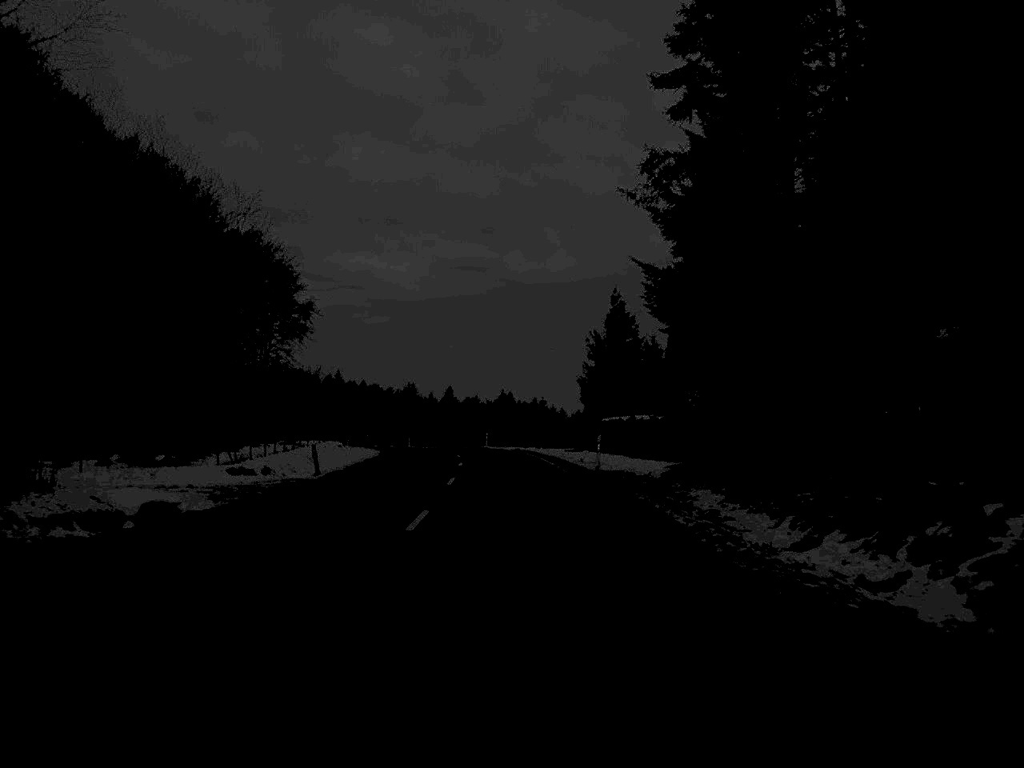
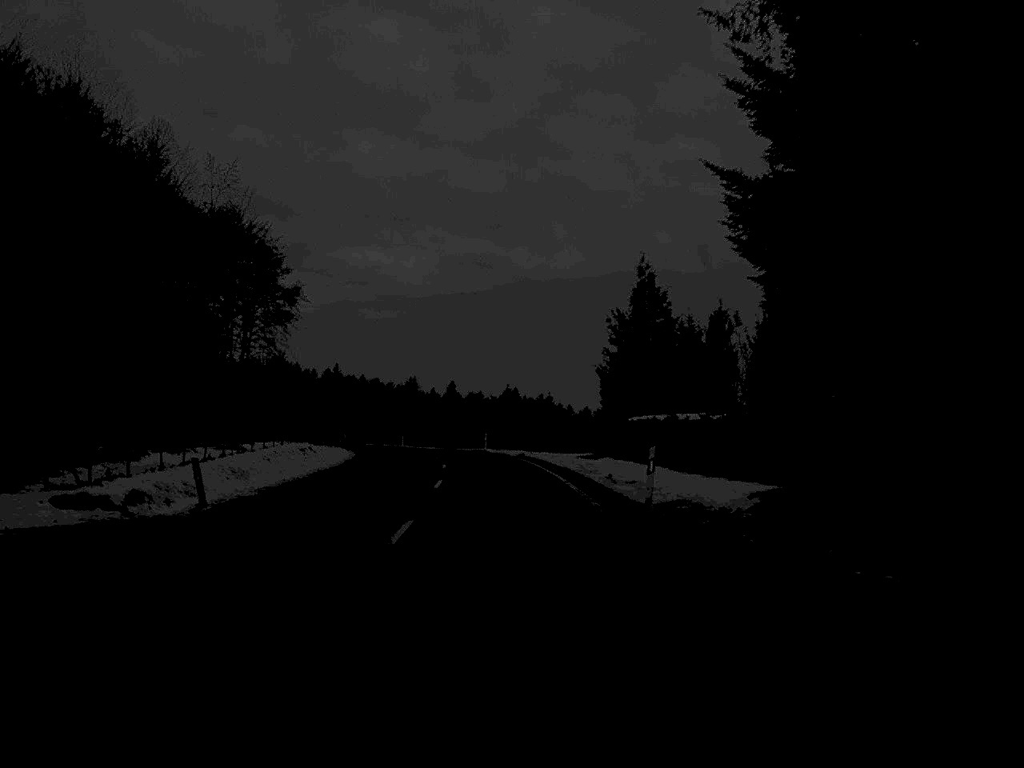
(0.0, +13.2) m; 0°
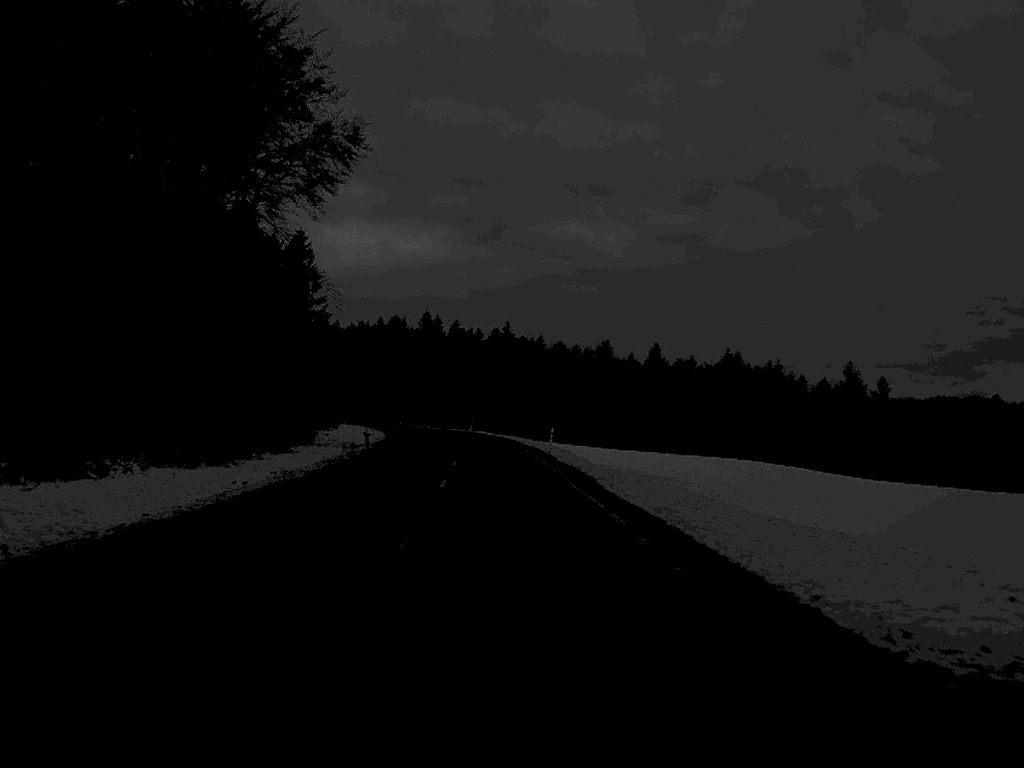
(-4.7, +71.0) m; -9°
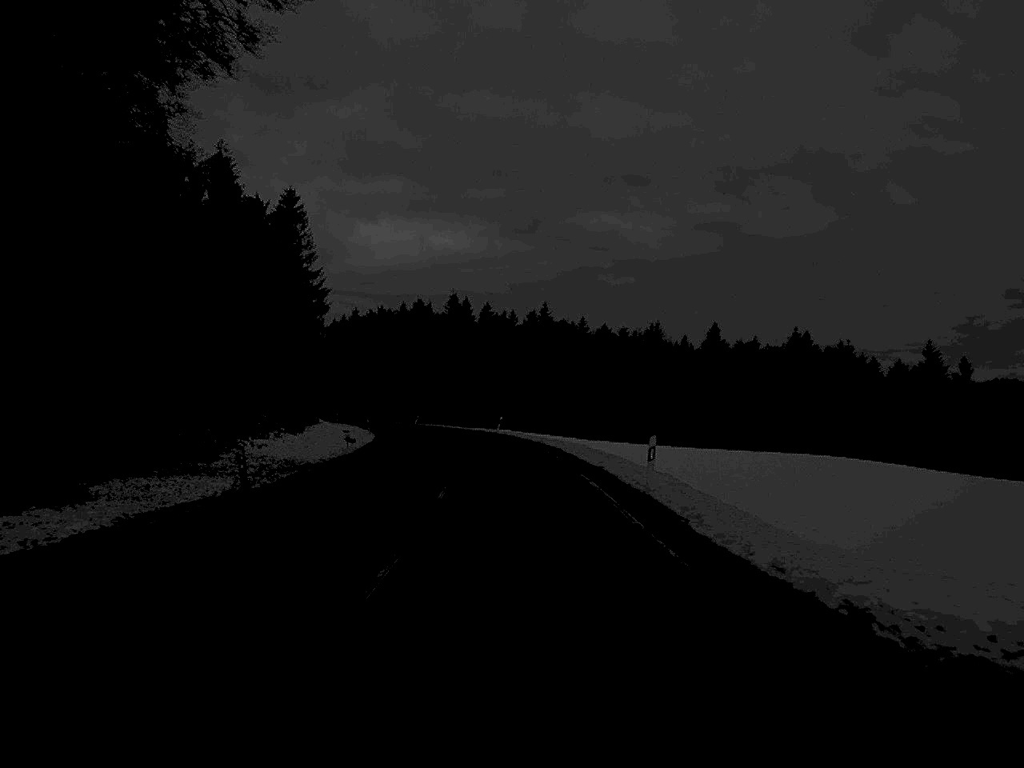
(-0.5, +28.6) m; -2°
